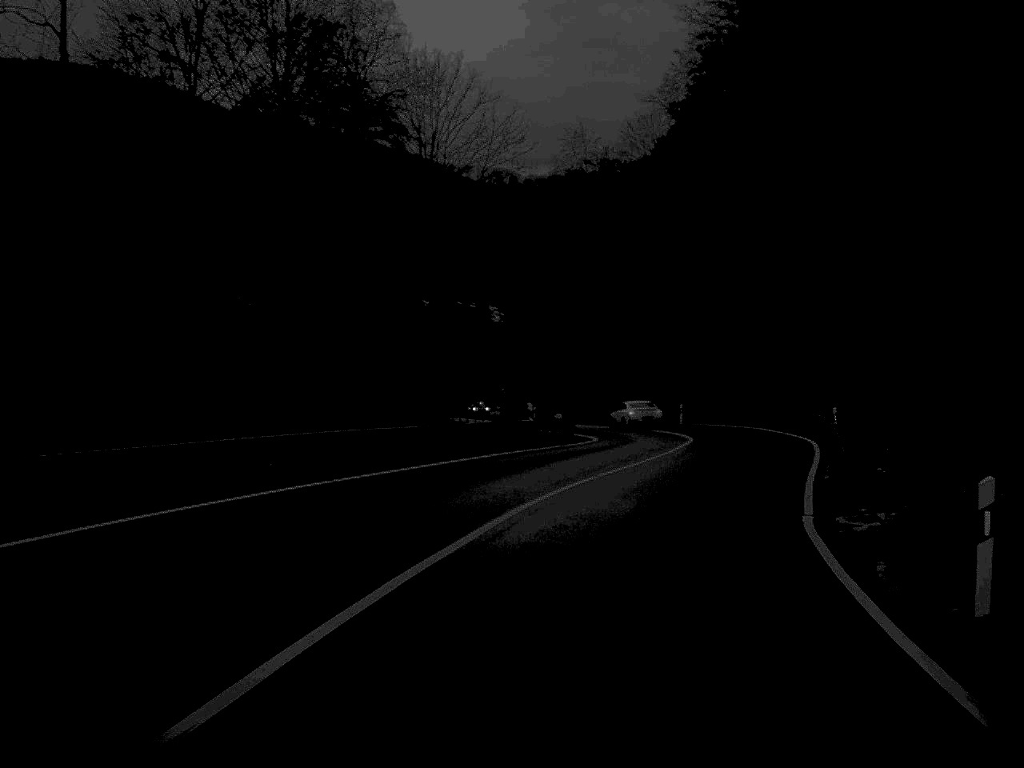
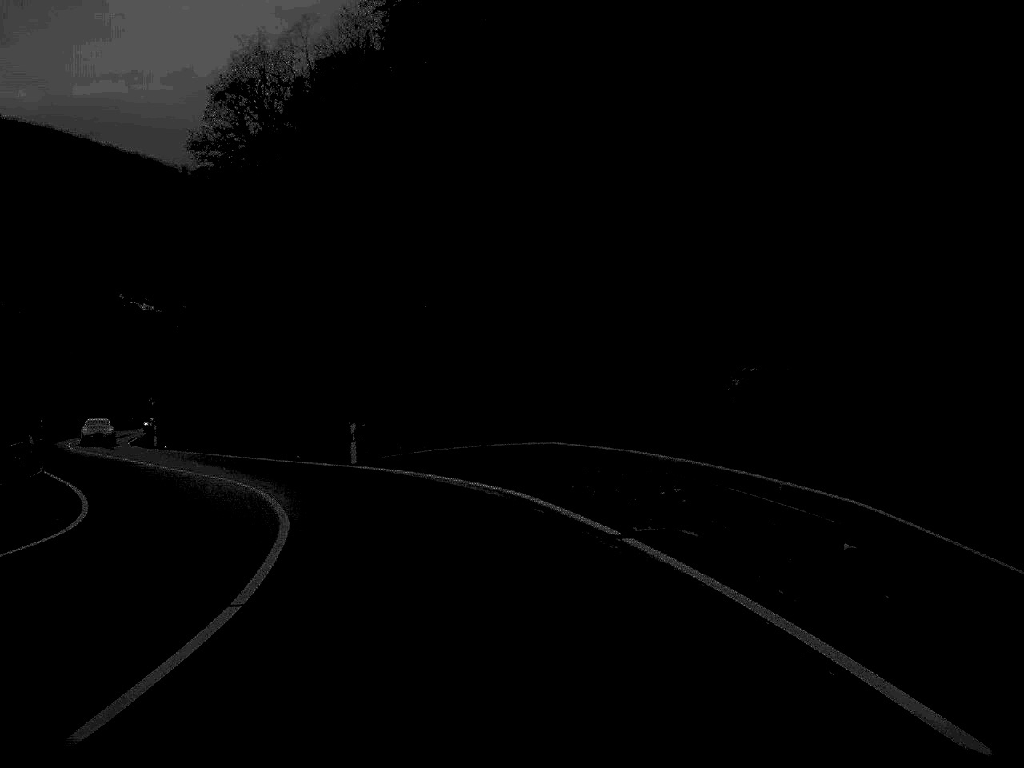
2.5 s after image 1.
(+5.8, +35.8) m; +11°
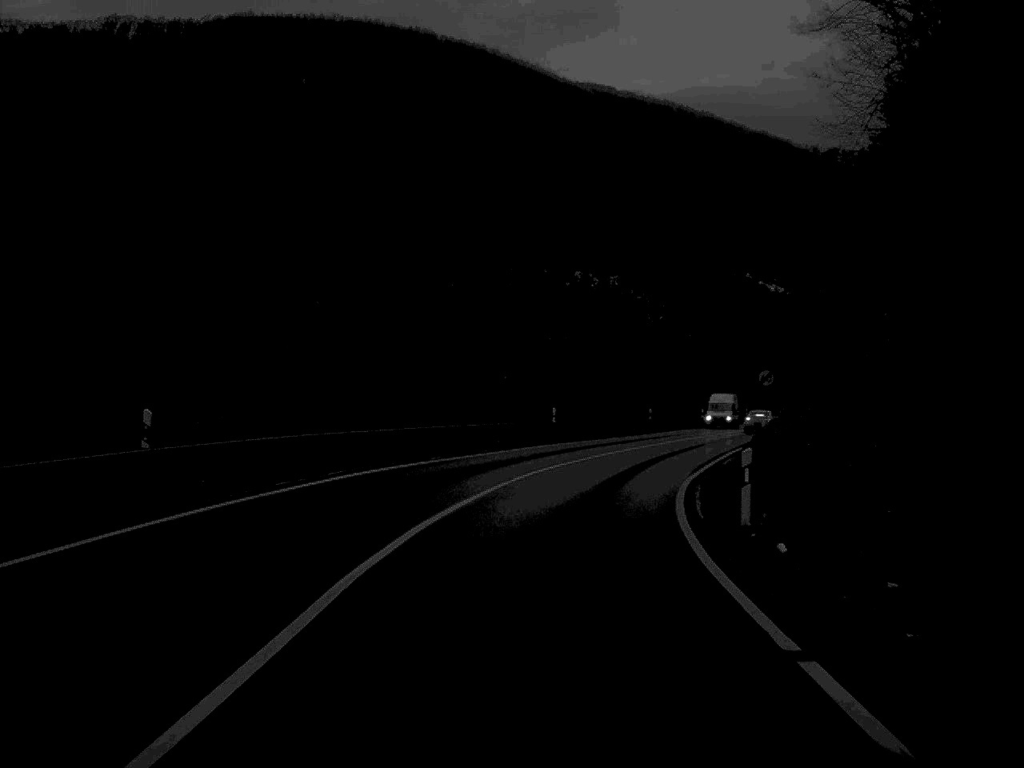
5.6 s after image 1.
(-12.0, +43.7) m; -28°
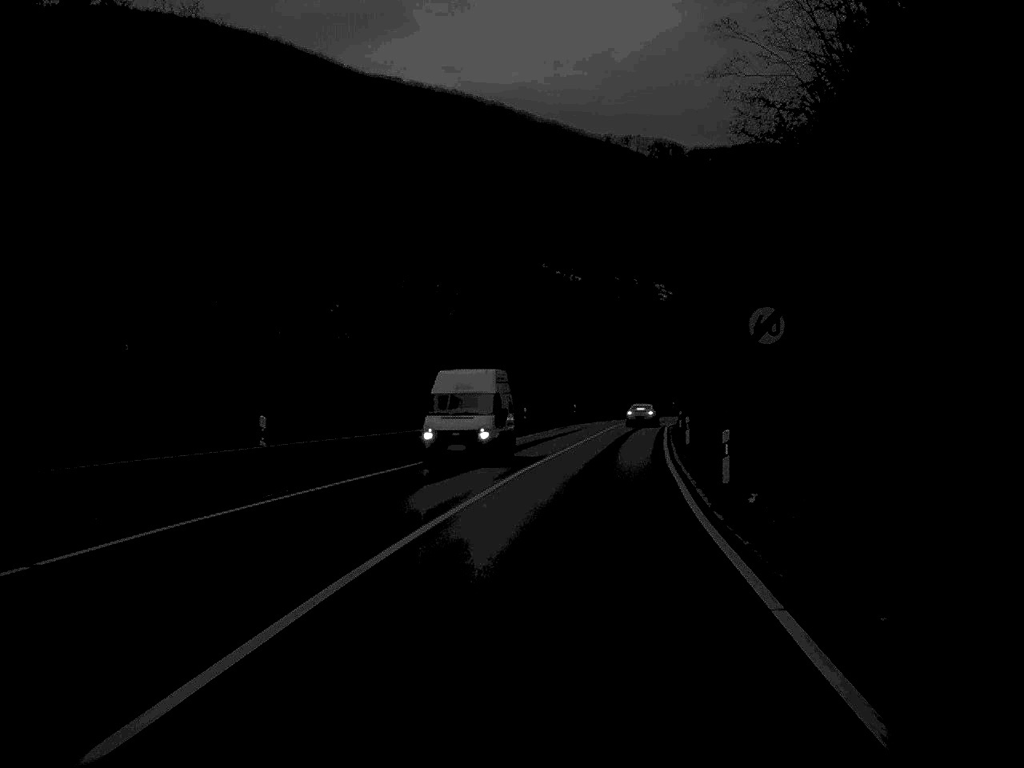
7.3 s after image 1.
(+2.1, +27.7) m; +10°
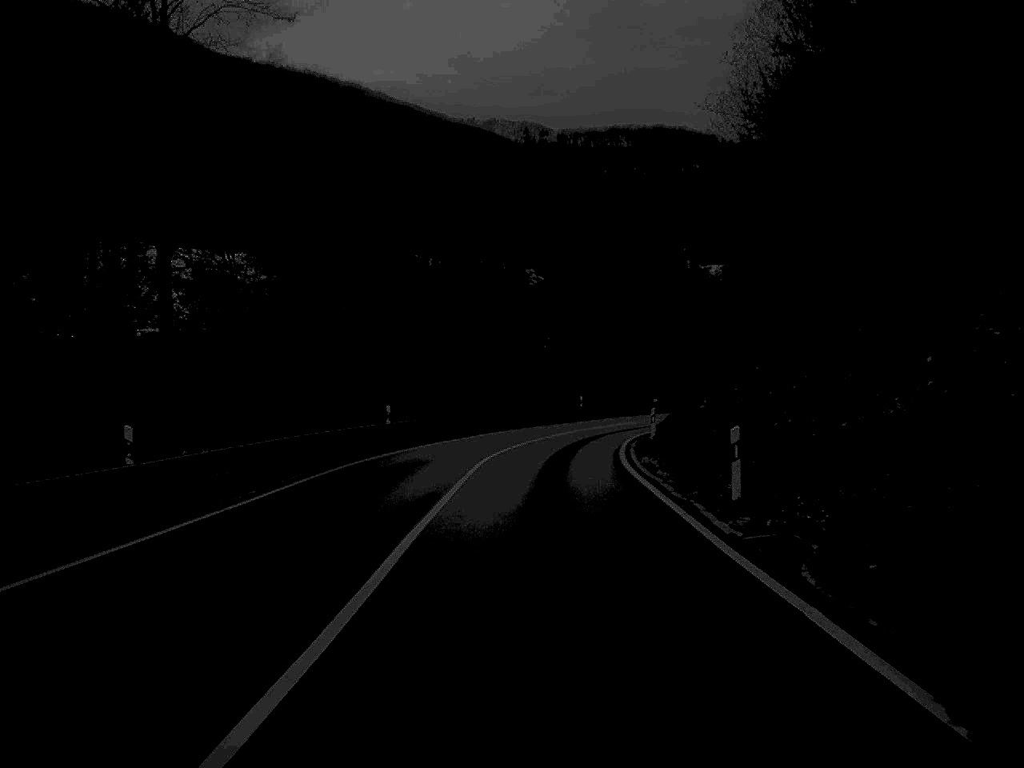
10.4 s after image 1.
(+3.5, +52.2) m; +6°
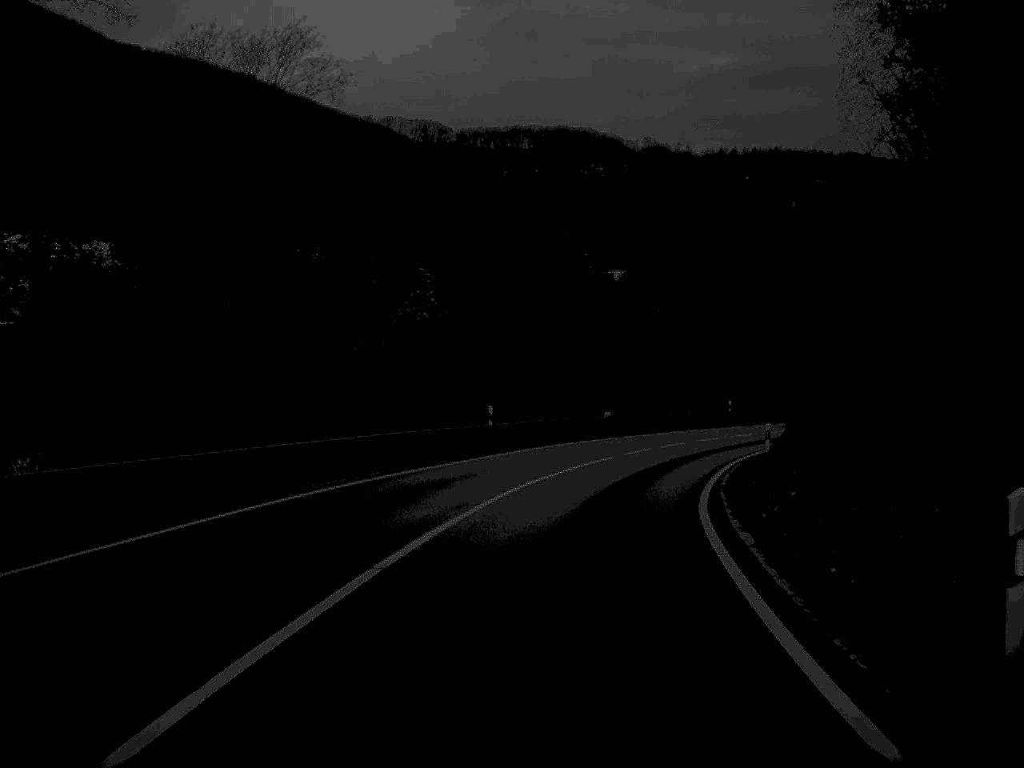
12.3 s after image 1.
(+0.9, +33.6) m; +5°
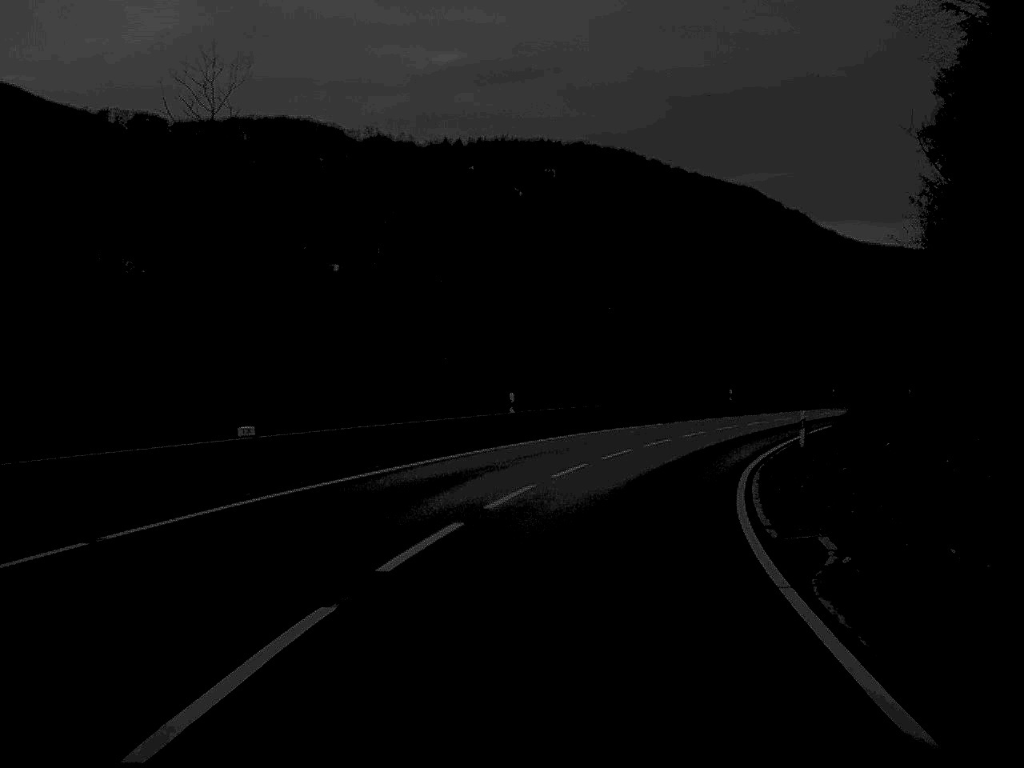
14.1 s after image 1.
(+3.2, +31.9) m; +13°
